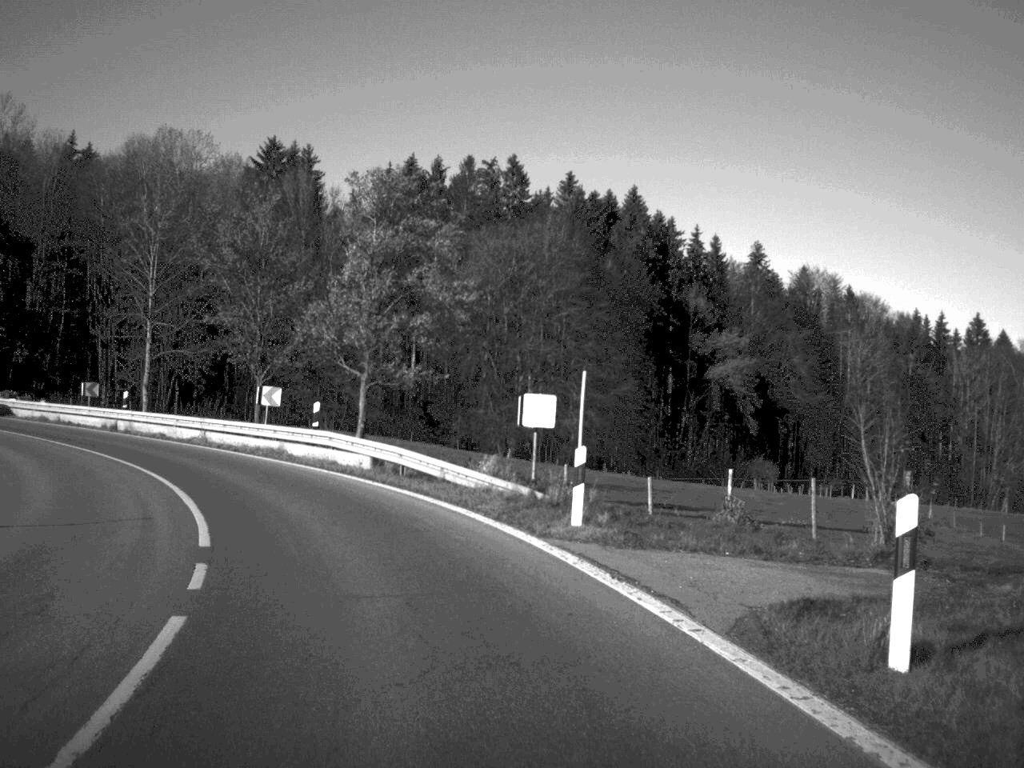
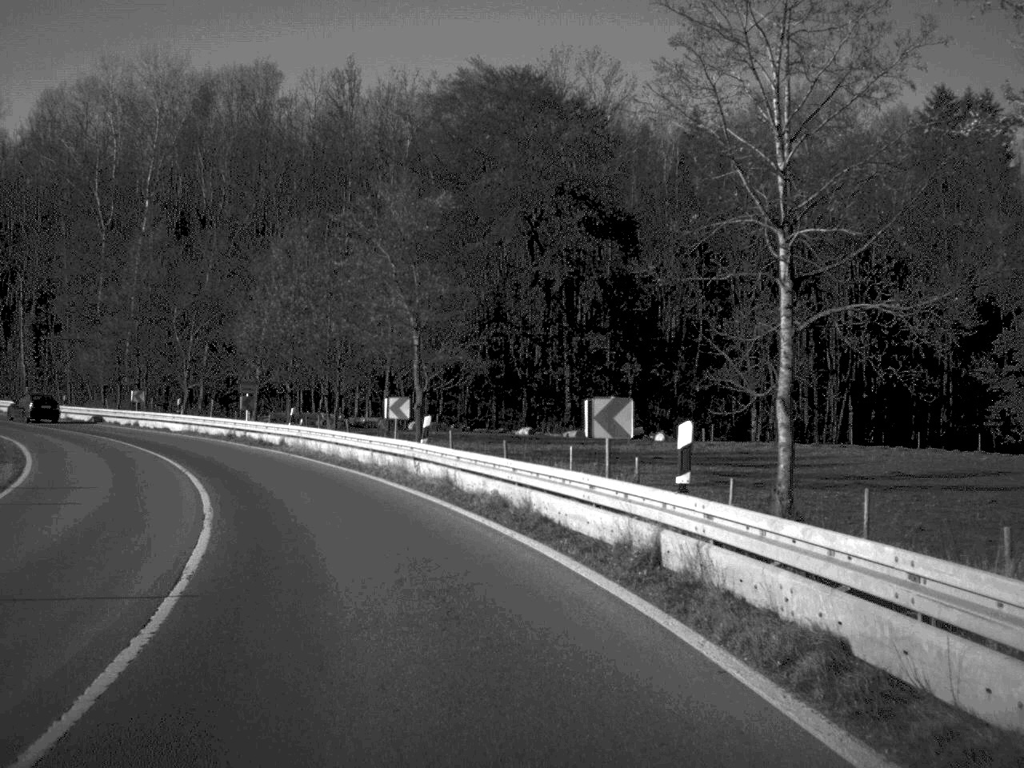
(-8.5, +31.6) m; -30°
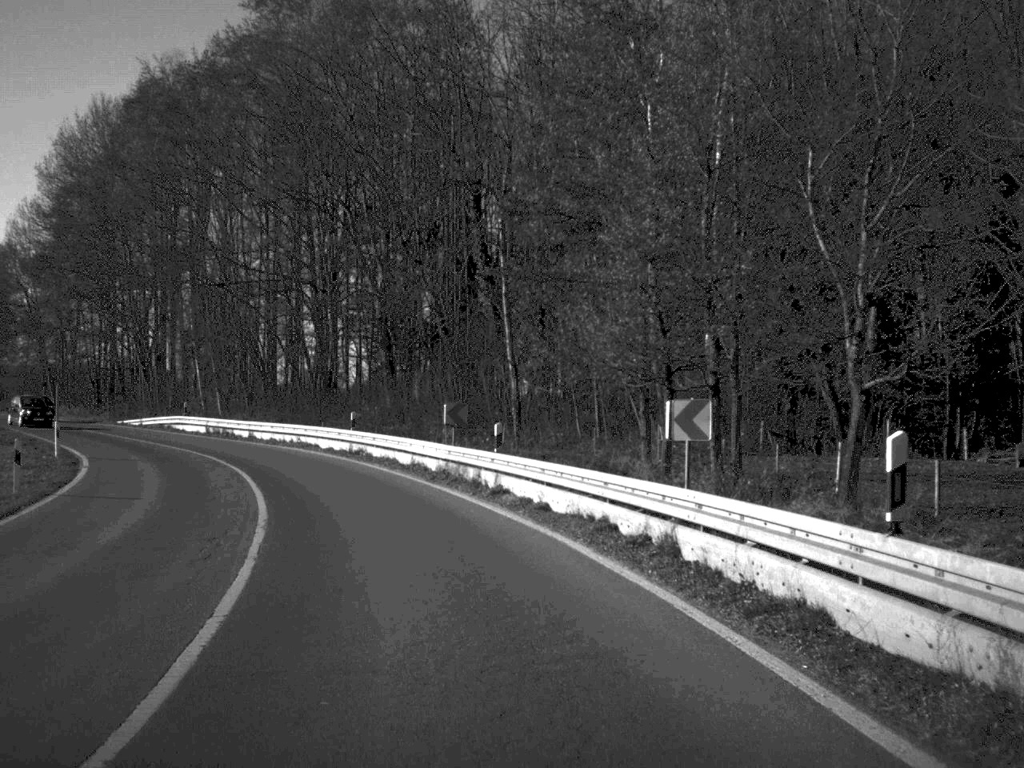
(-11.8, +43.1) m; -28°
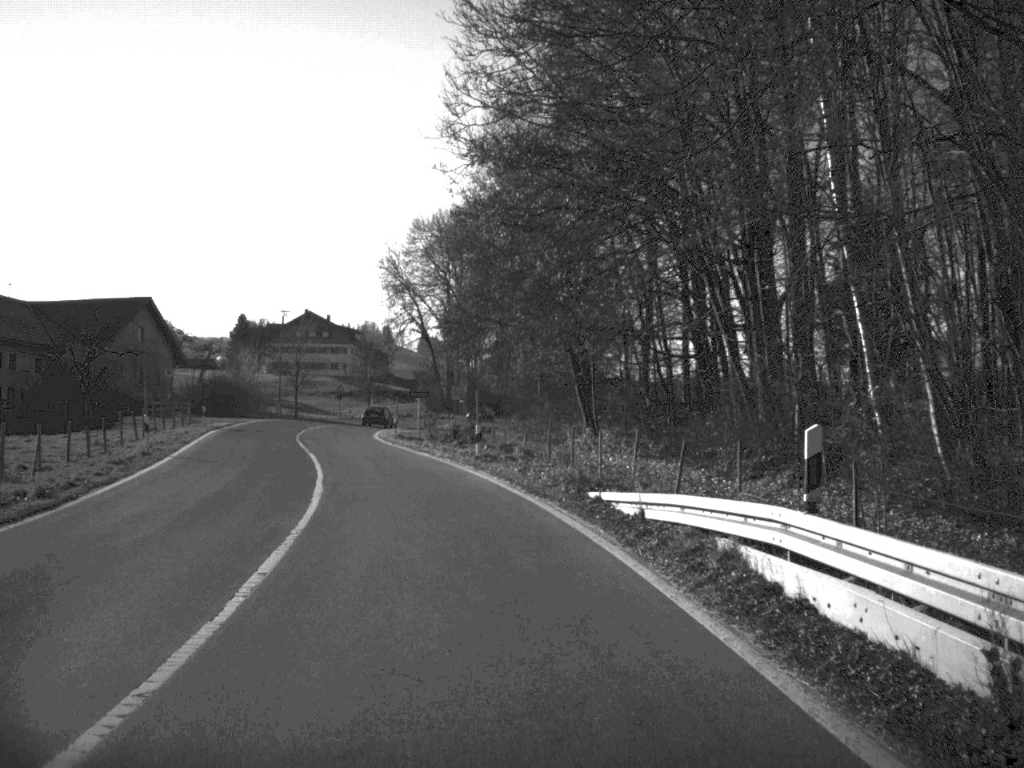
(-12.1, +47.1) m; -29°
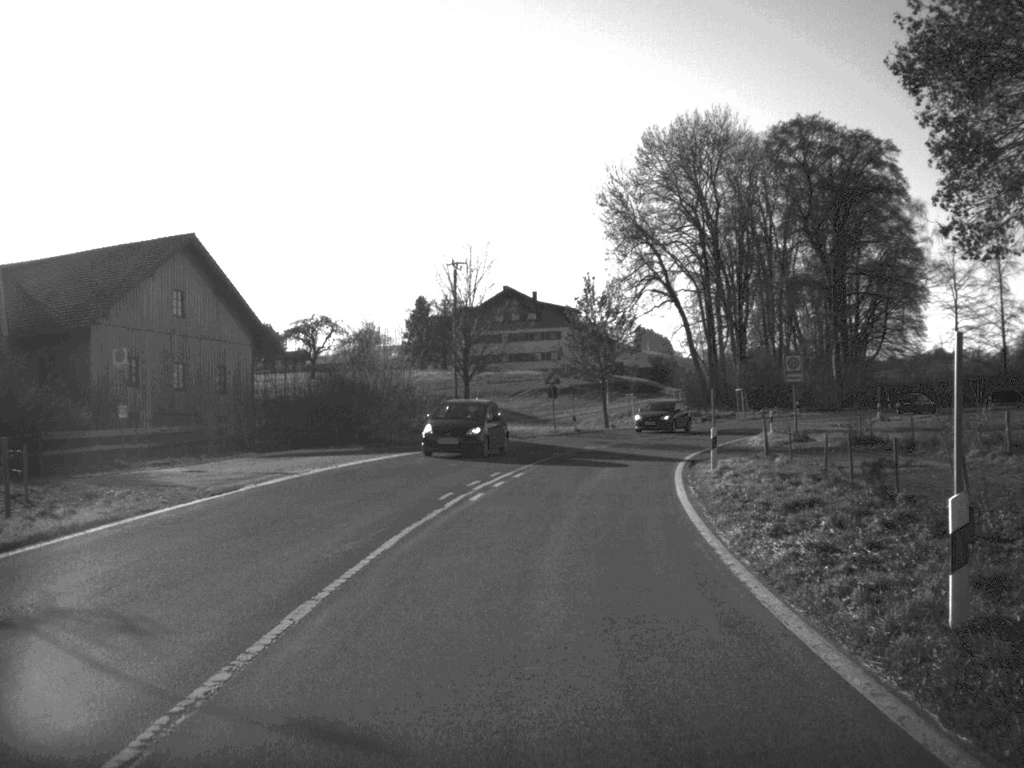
(-6.8, +50.2) m; -9°
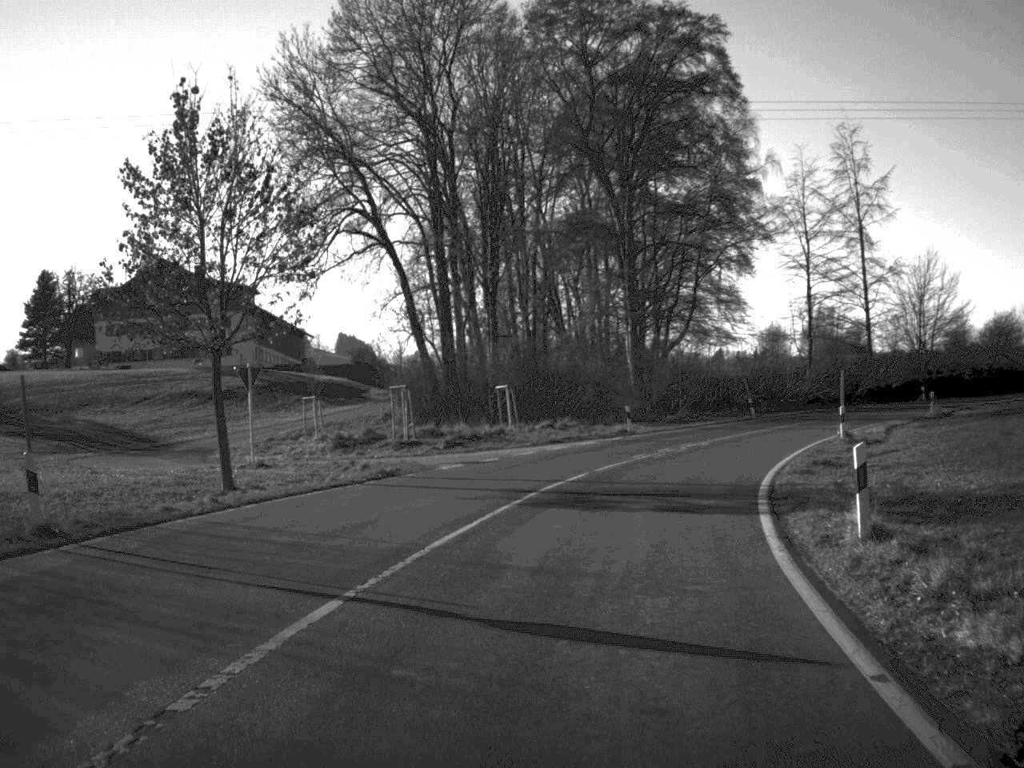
(+4.2, +42.2) m; +13°
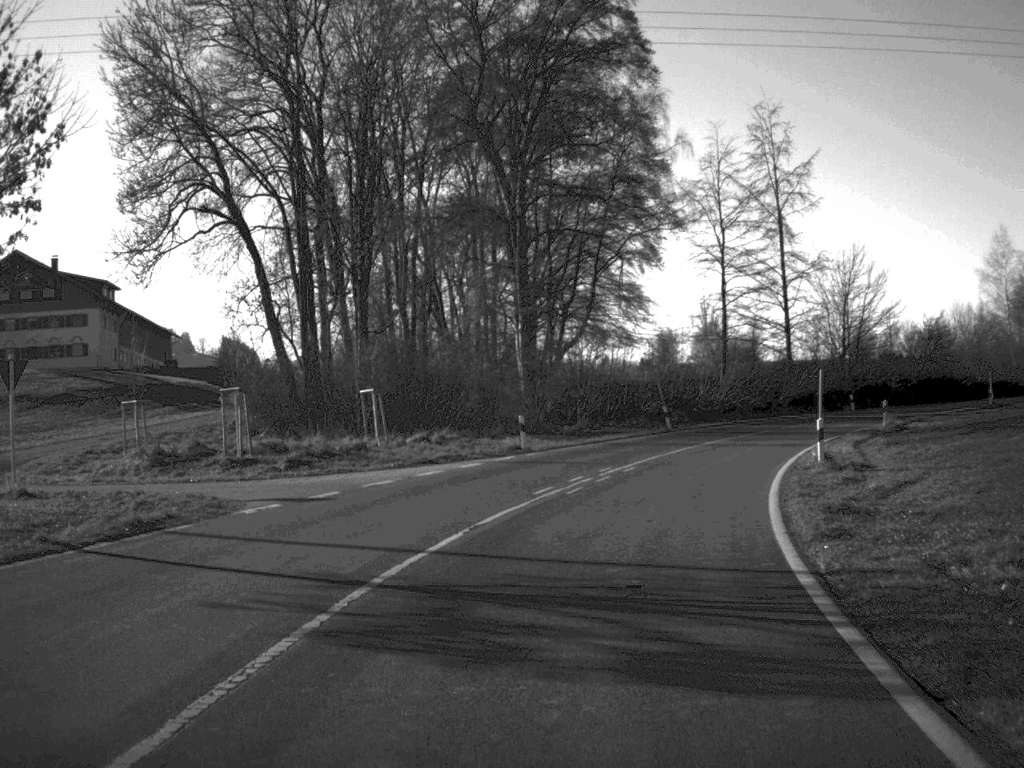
(+0.4, +9.9) m; +5°
